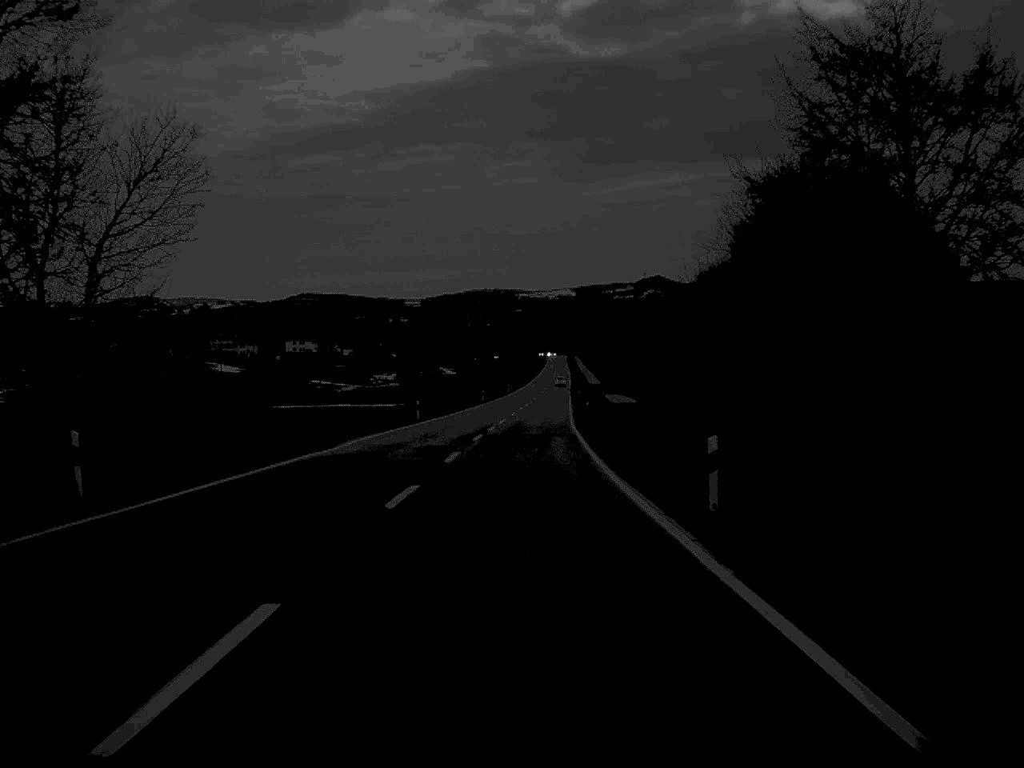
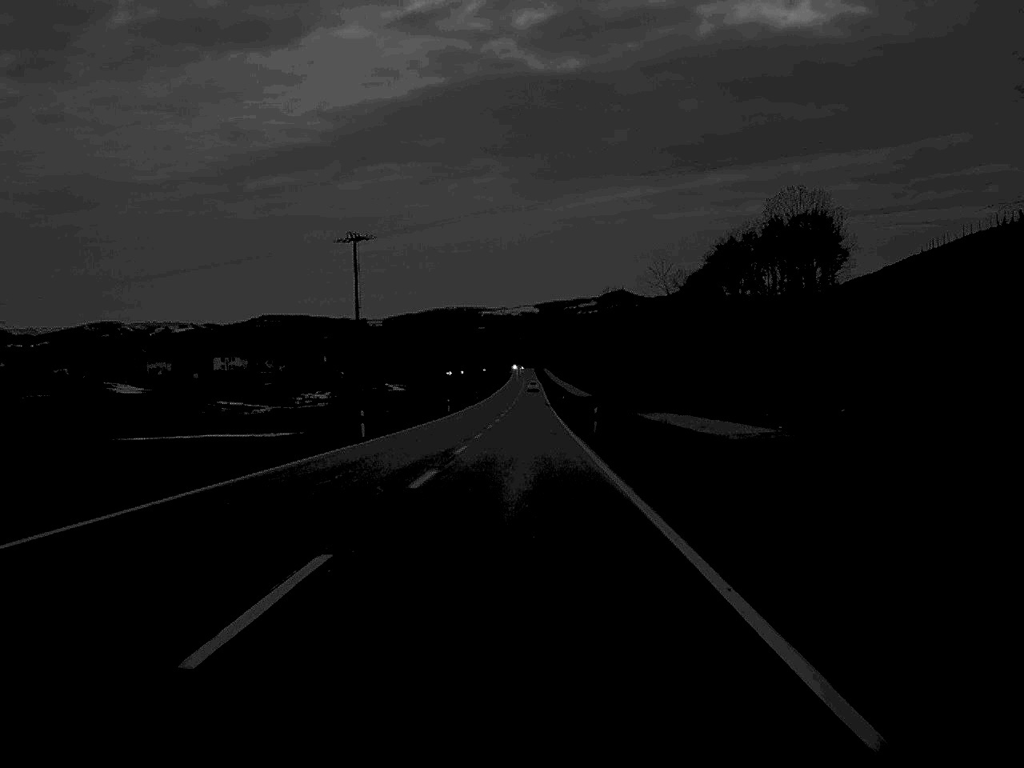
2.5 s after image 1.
(+1.0, +68.4) m; +2°
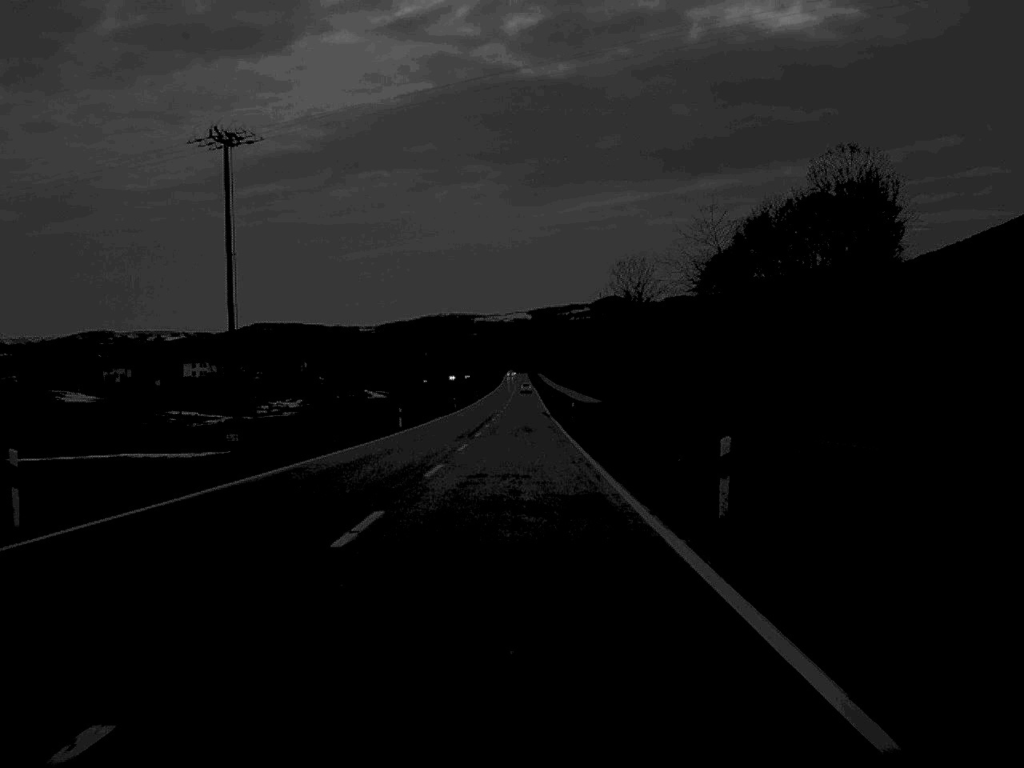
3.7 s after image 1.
(+0.1, +32.9) m; 0°
